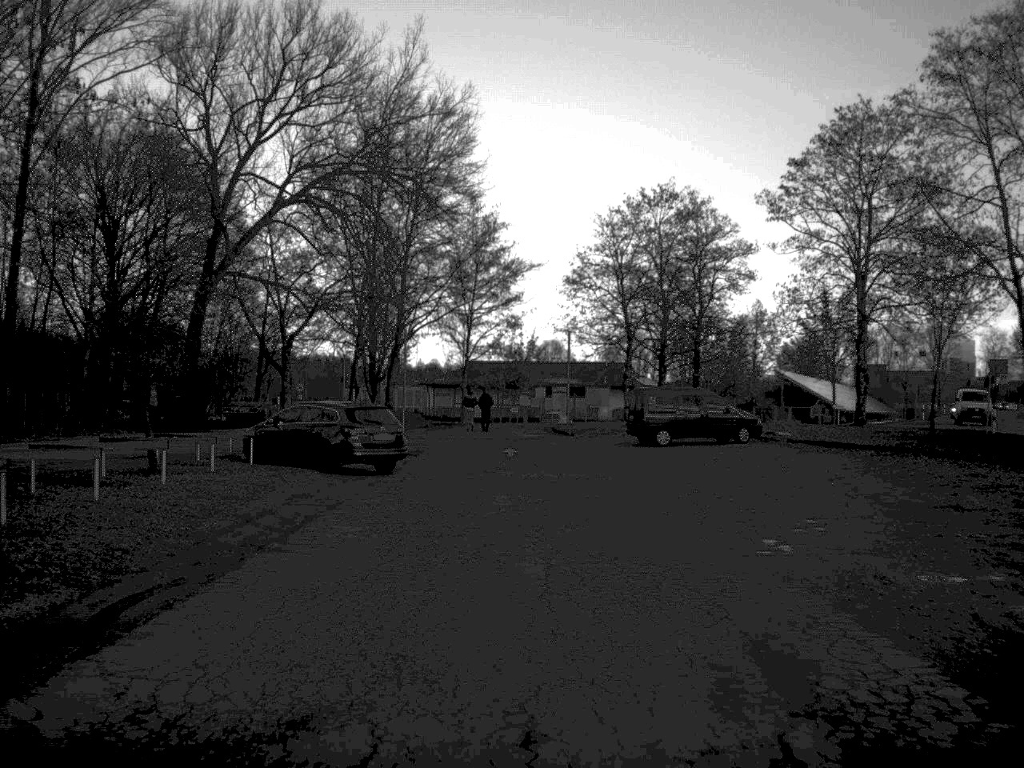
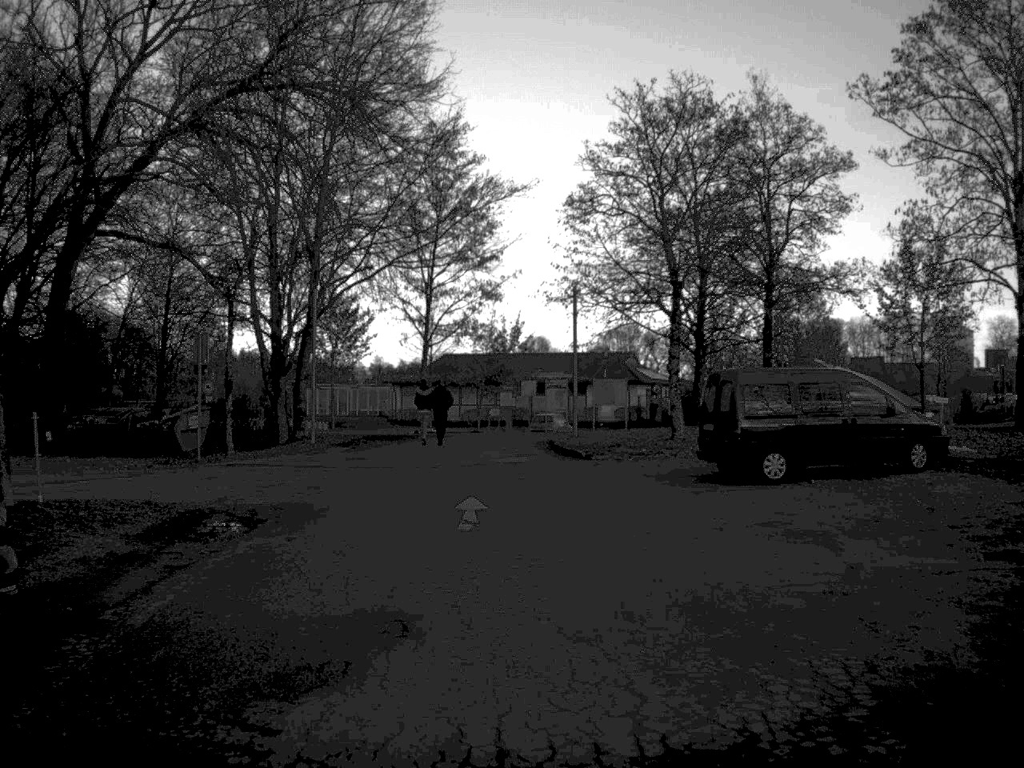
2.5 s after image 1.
(+0.1, +20.5) m; +1°
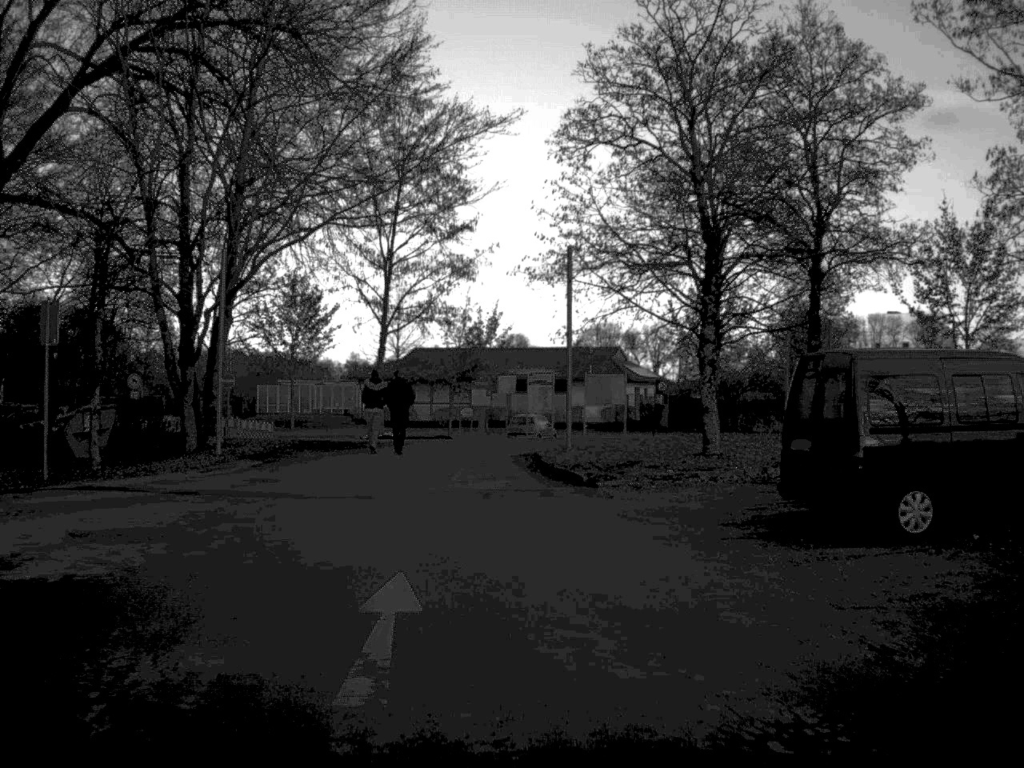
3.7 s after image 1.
(0.0, +8.7) m; +1°
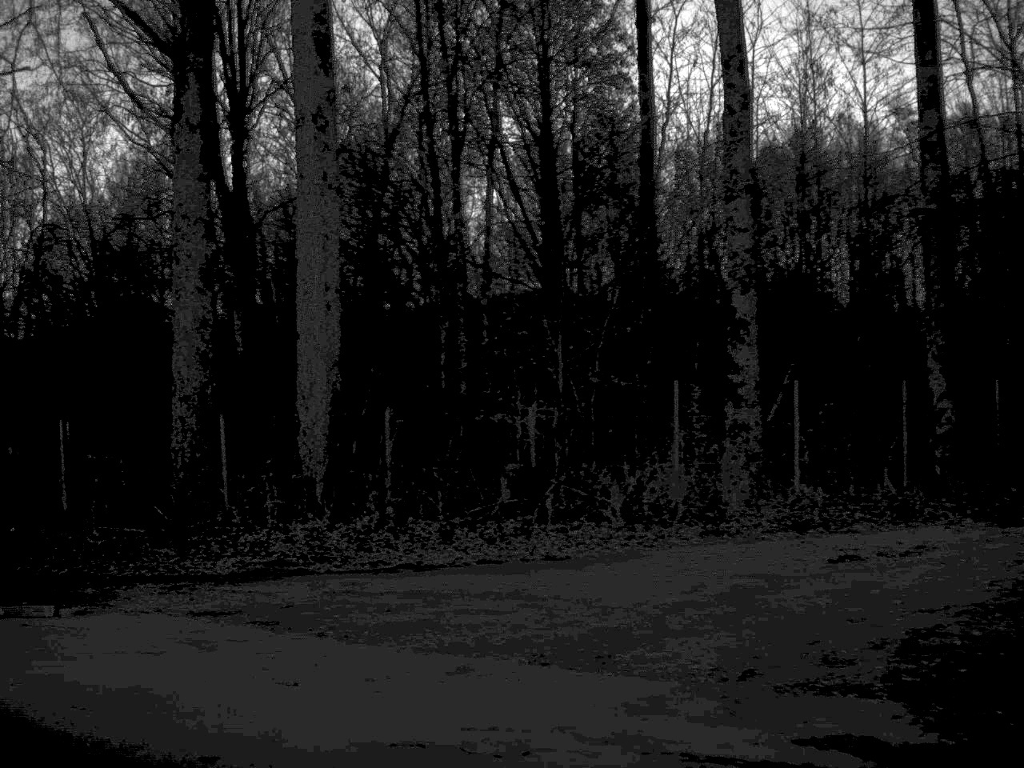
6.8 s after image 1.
(-4.7, +14.0) m; -72°
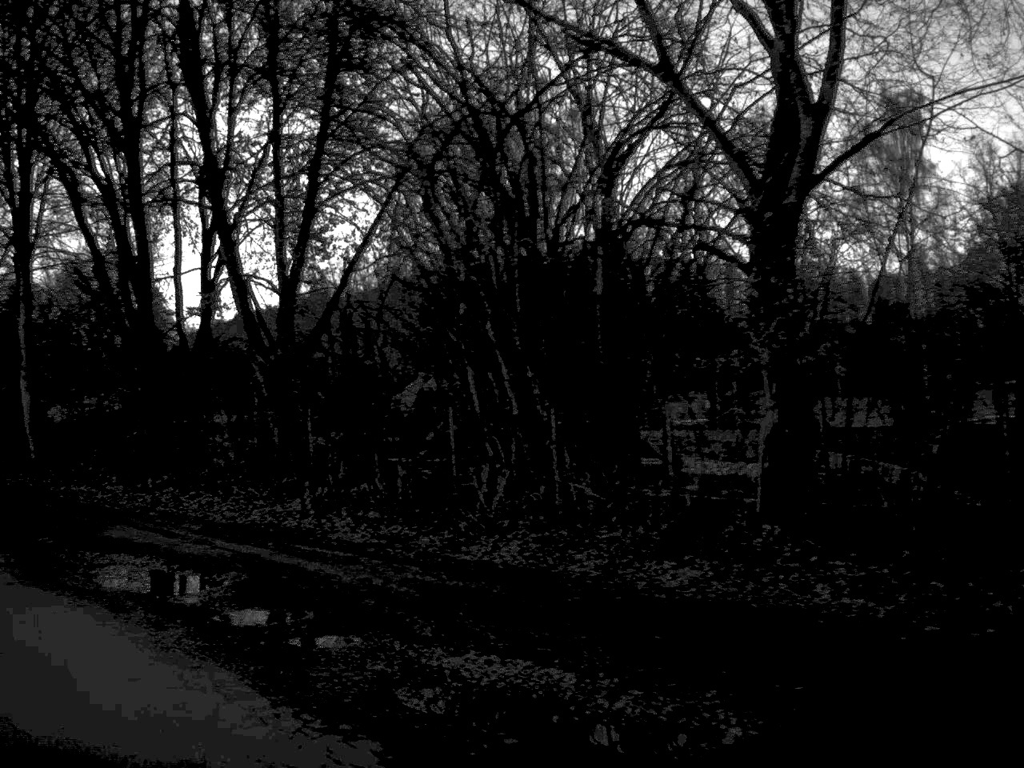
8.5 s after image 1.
(-5.3, +6.3) m; -76°
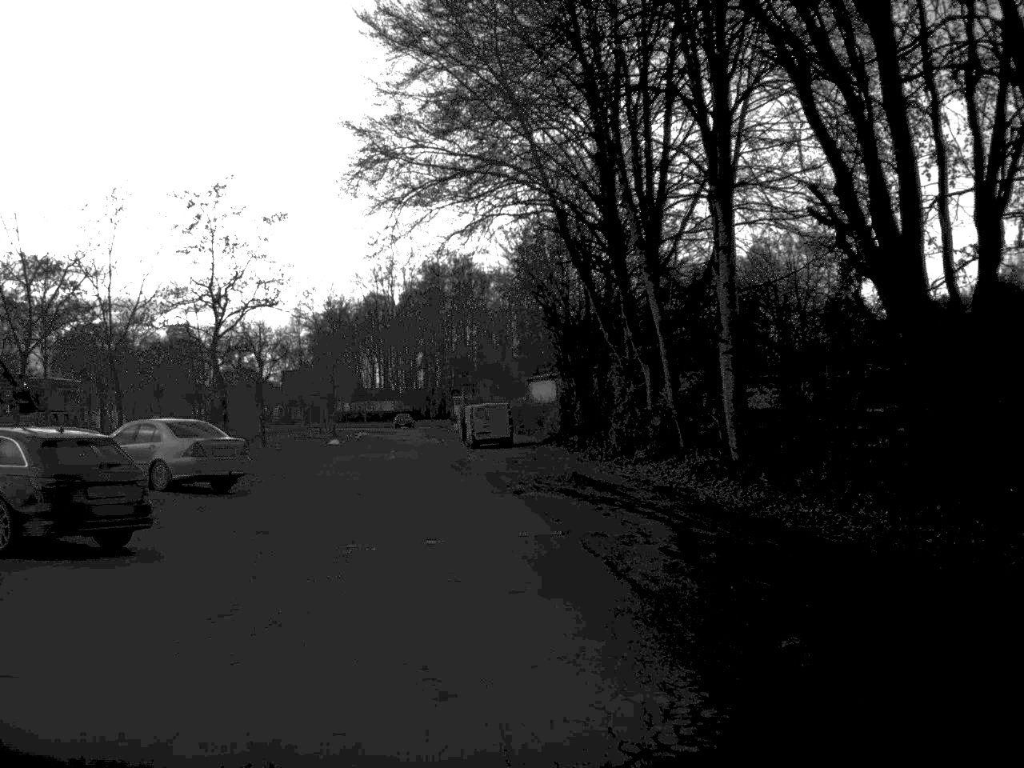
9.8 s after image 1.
(-2.7, +7.9) m; -30°
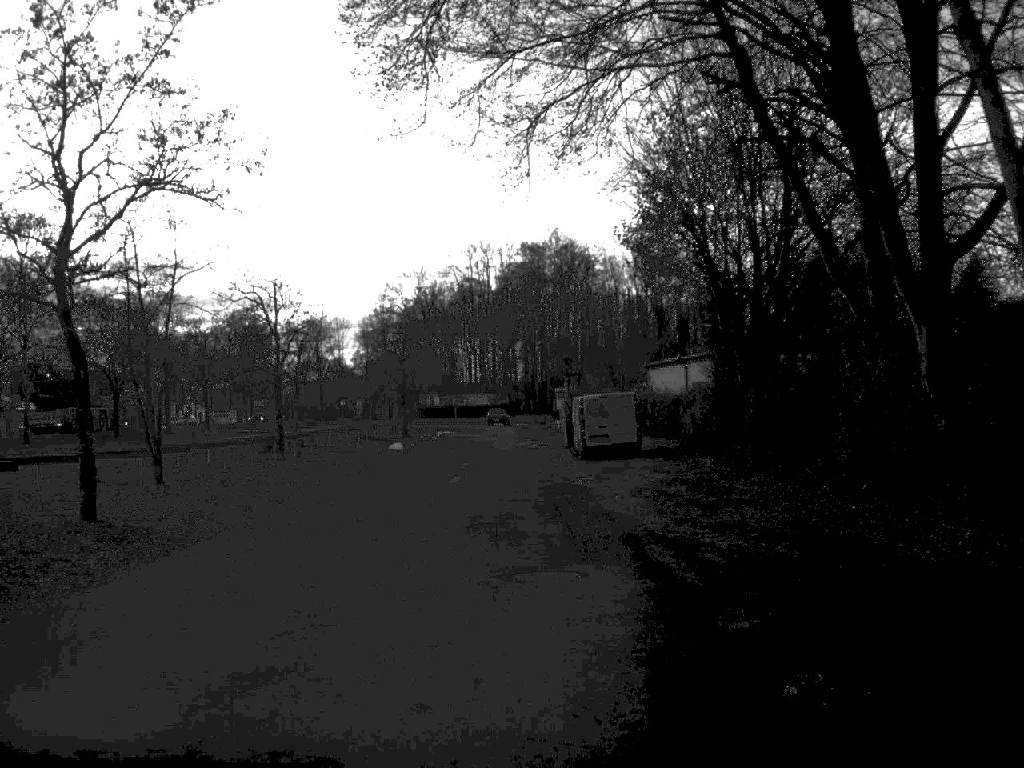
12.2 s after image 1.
(-0.8, +17.2) m; -4°
